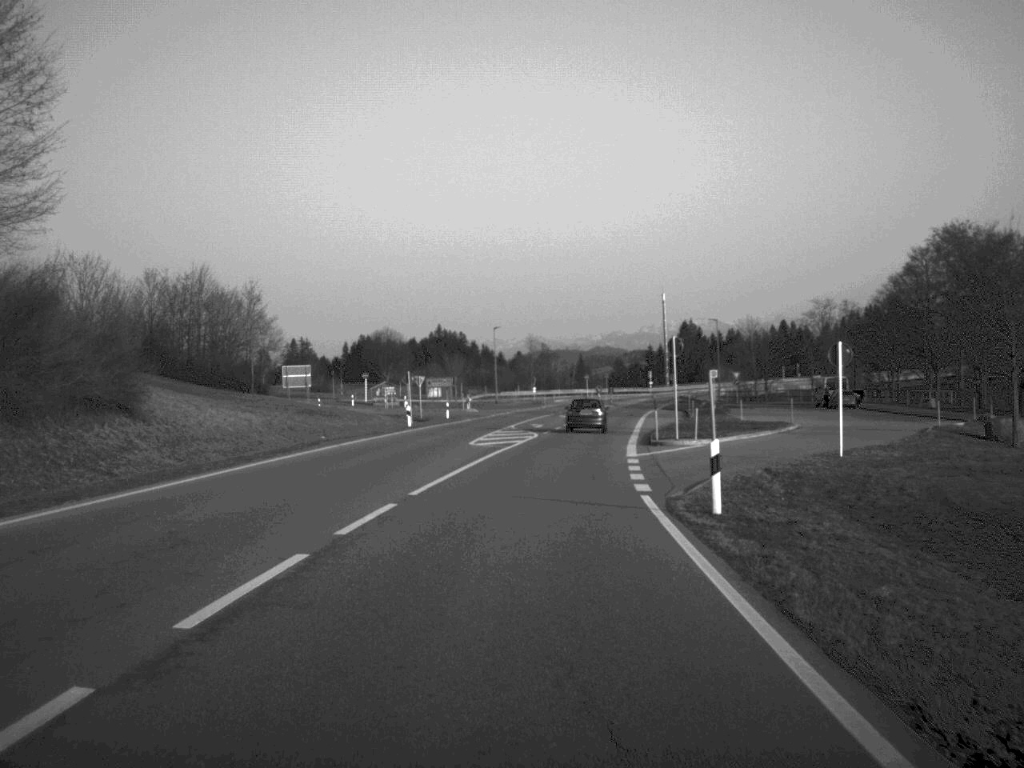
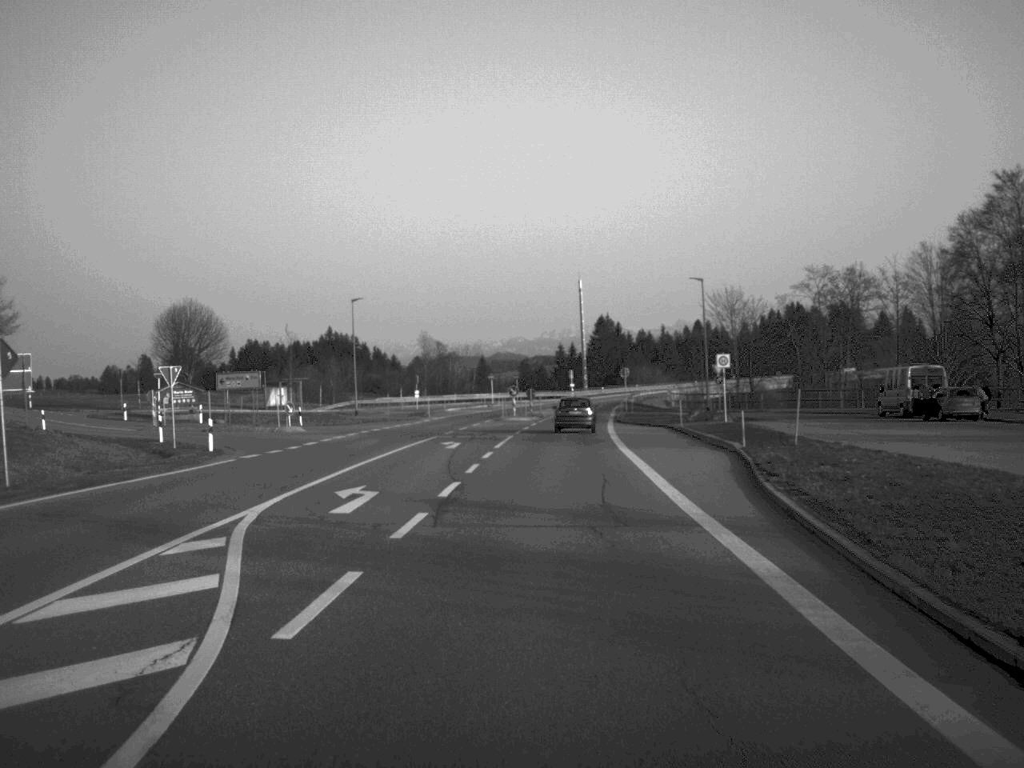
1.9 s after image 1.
(+1.6, +43.5) m; +4°
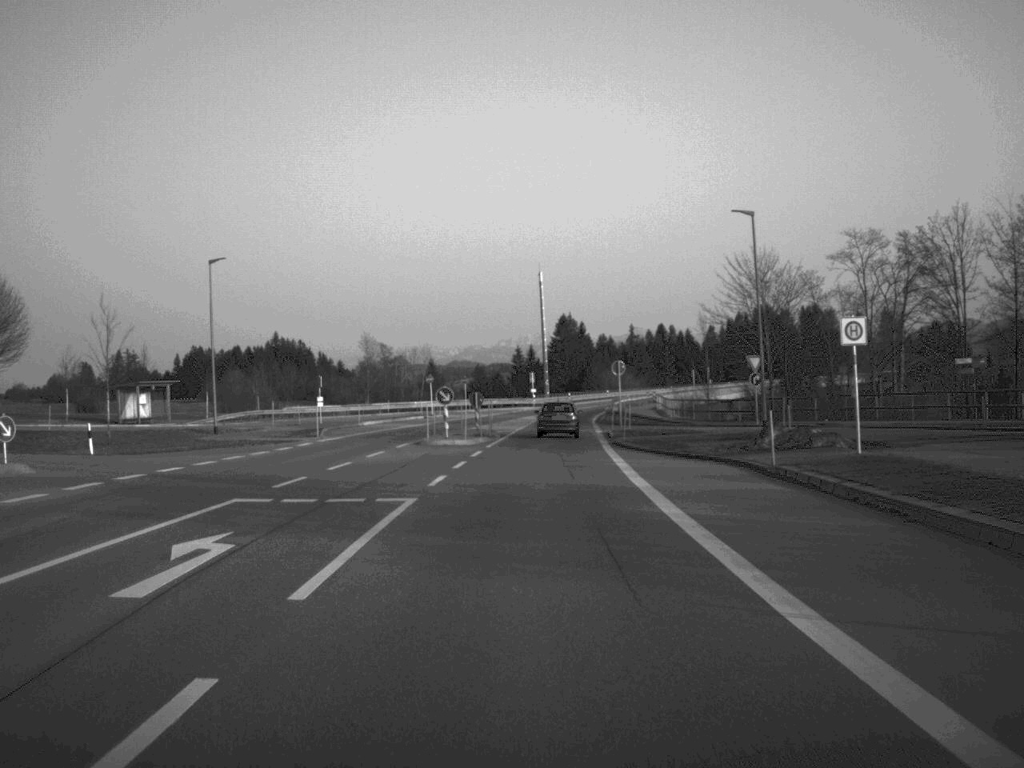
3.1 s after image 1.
(+0.5, +28.1) m; +2°
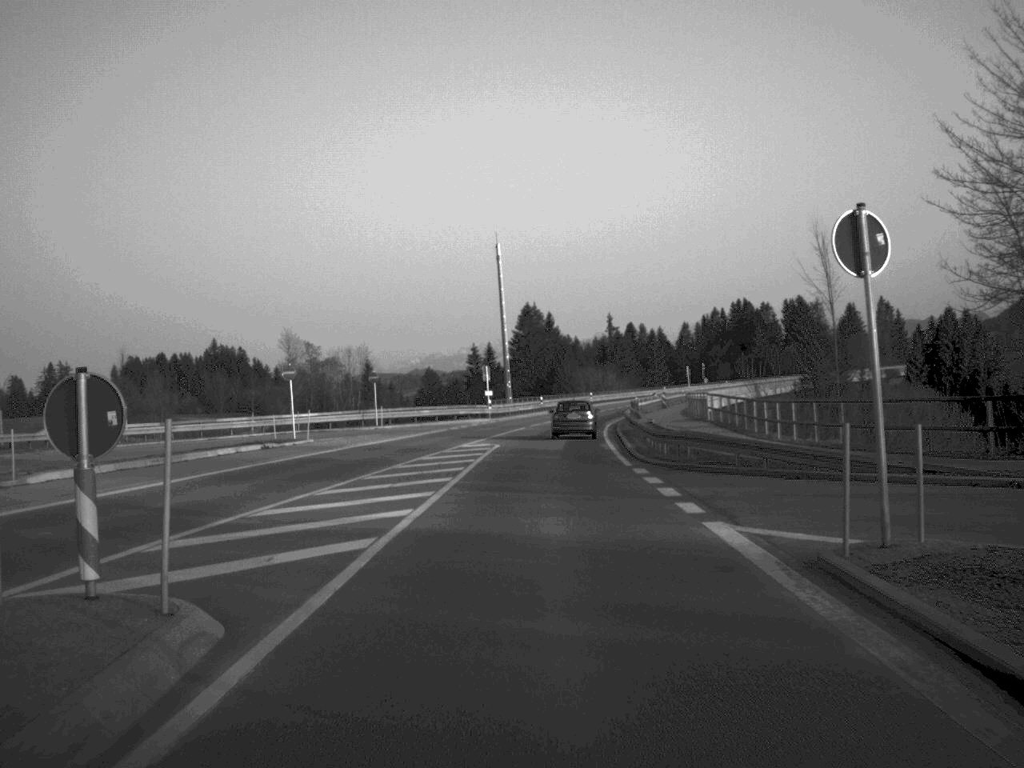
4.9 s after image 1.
(+0.7, +44.6) m; +2°
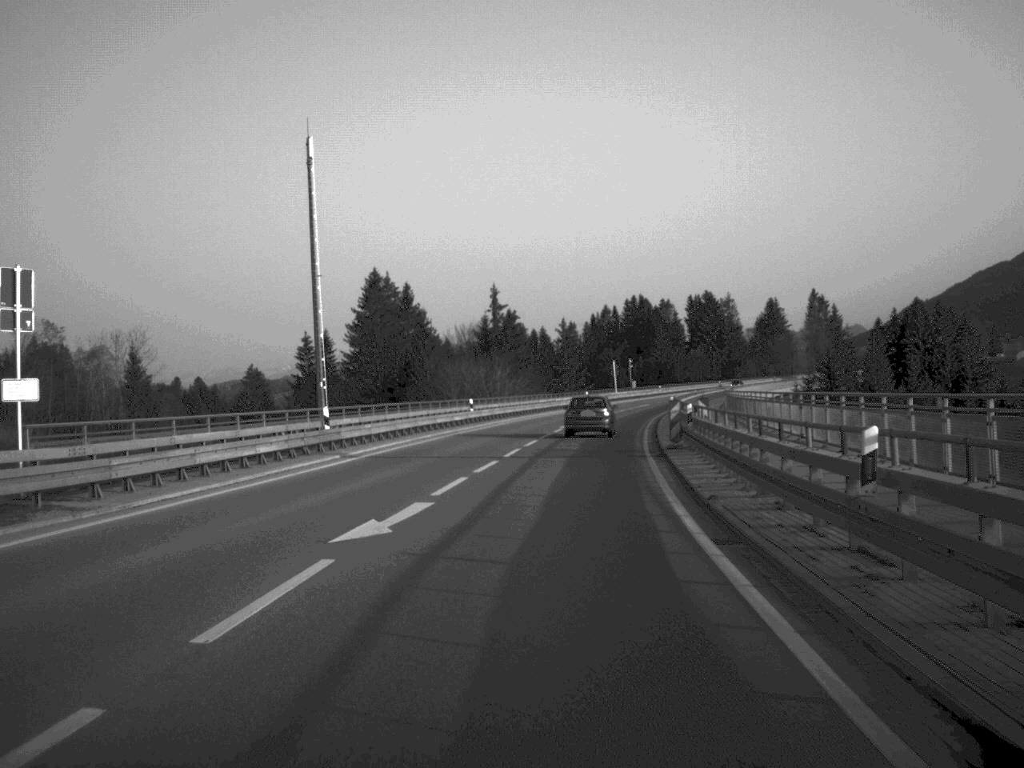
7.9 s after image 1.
(+3.0, +68.7) m; +6°
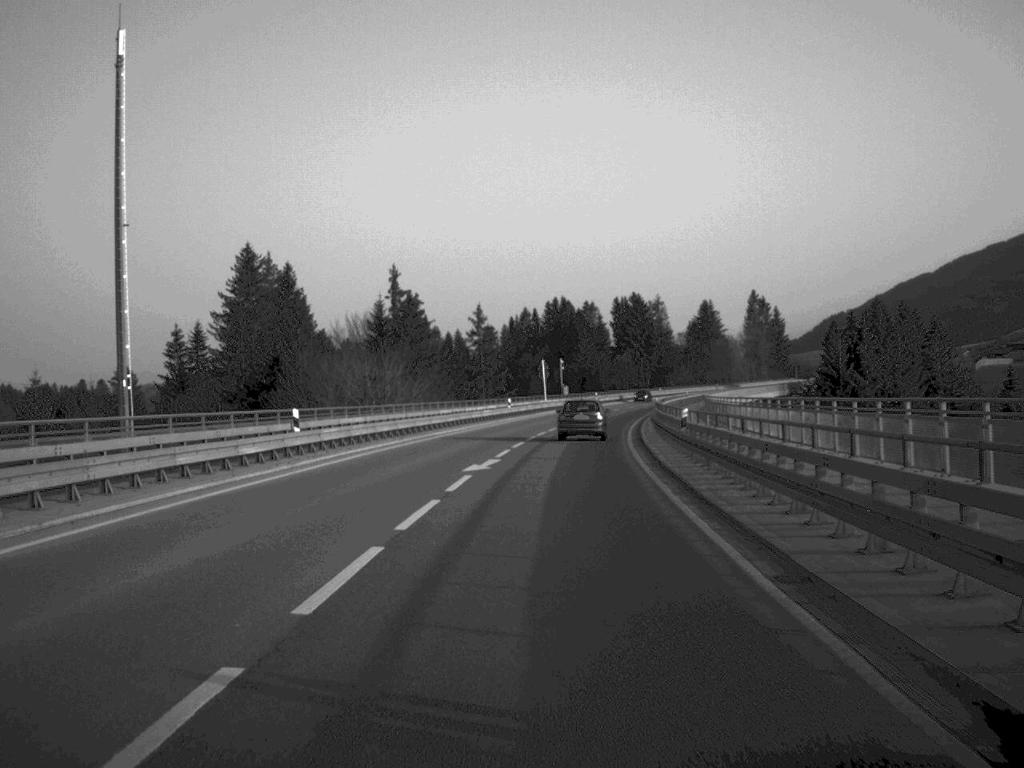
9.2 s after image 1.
(+1.0, +28.7) m; +4°
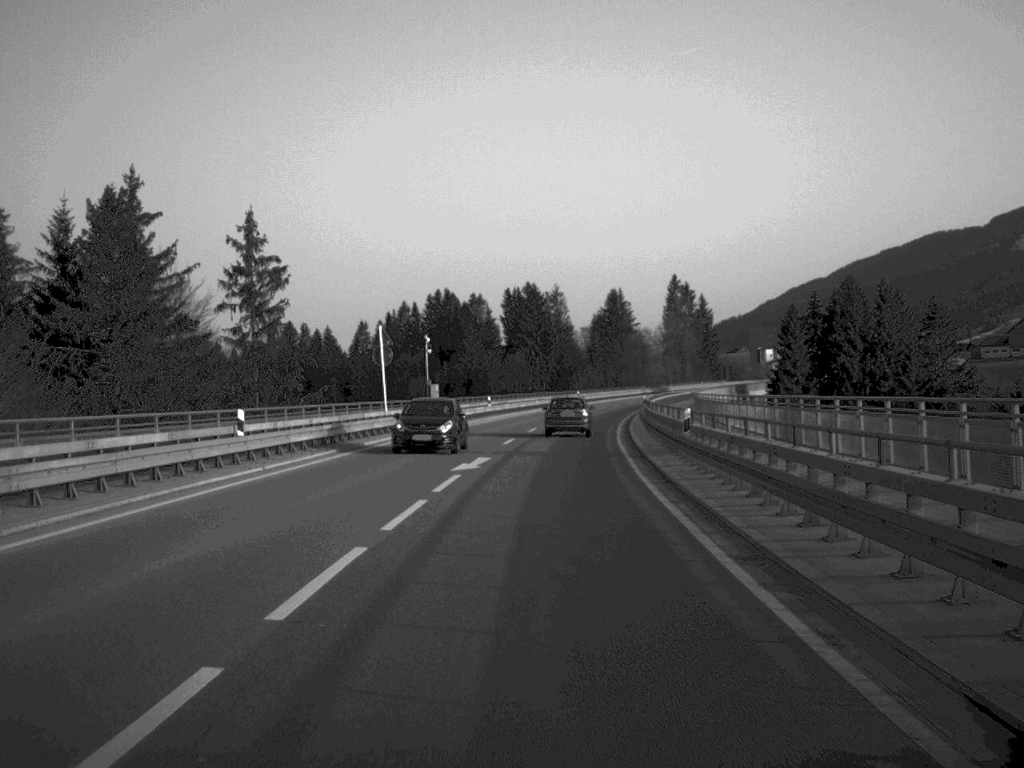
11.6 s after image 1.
(+2.5, +53.5) m; +5°
